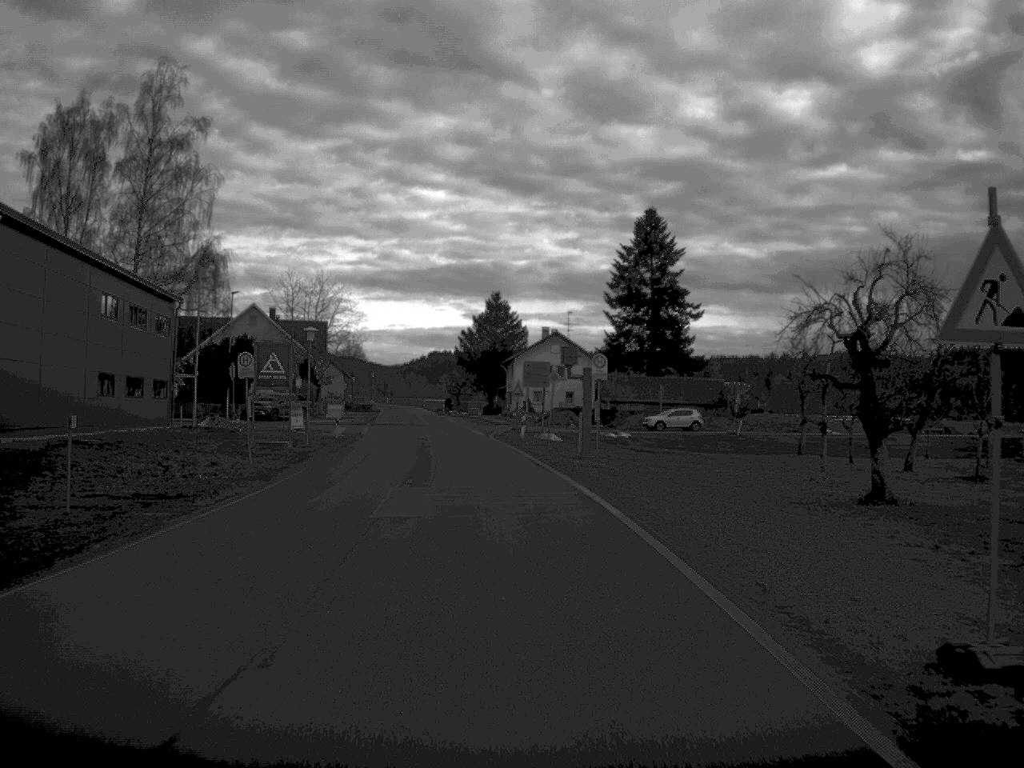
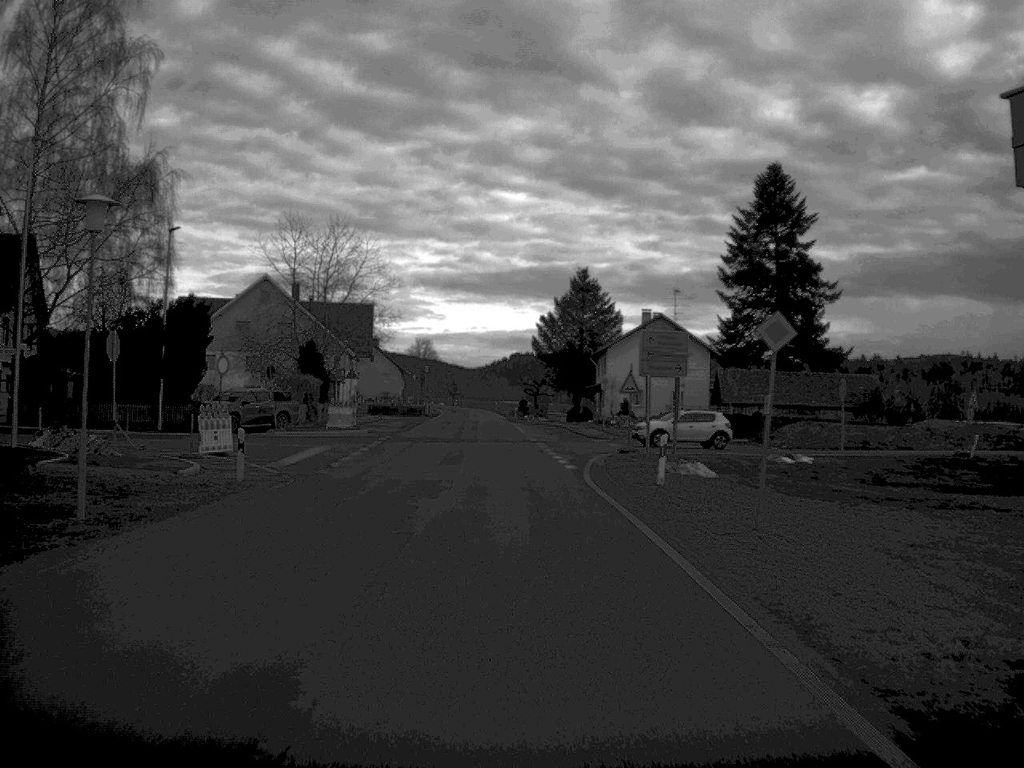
(-1.1, +31.6) m; -4°
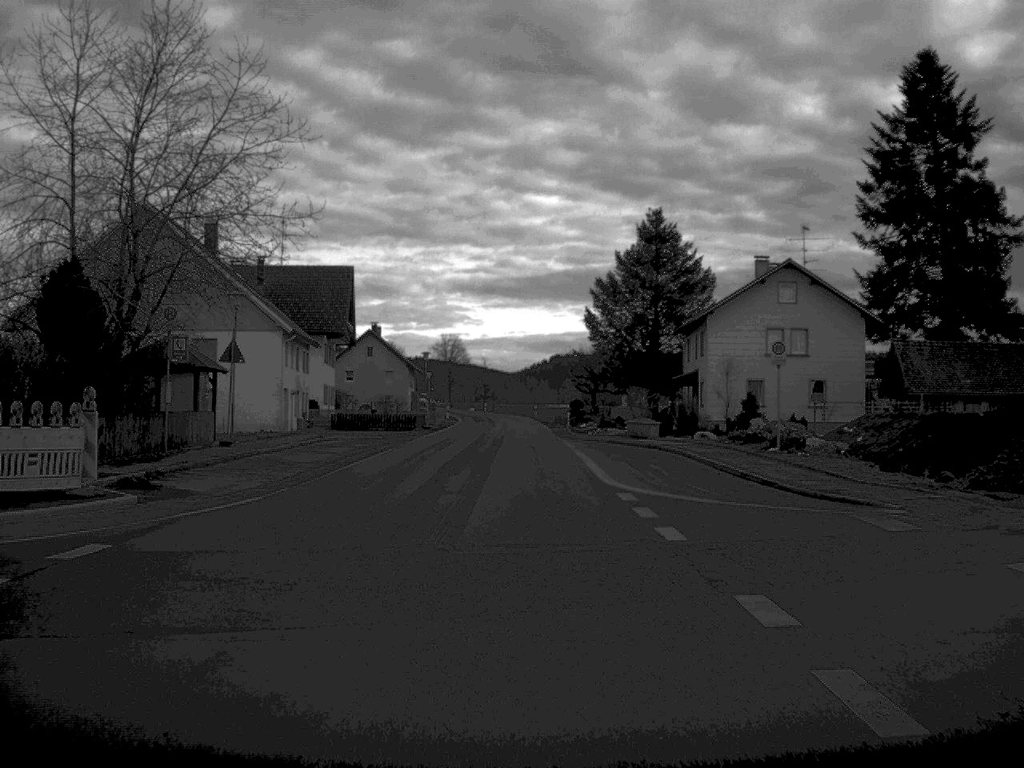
(-0.8, +41.4) m; -2°
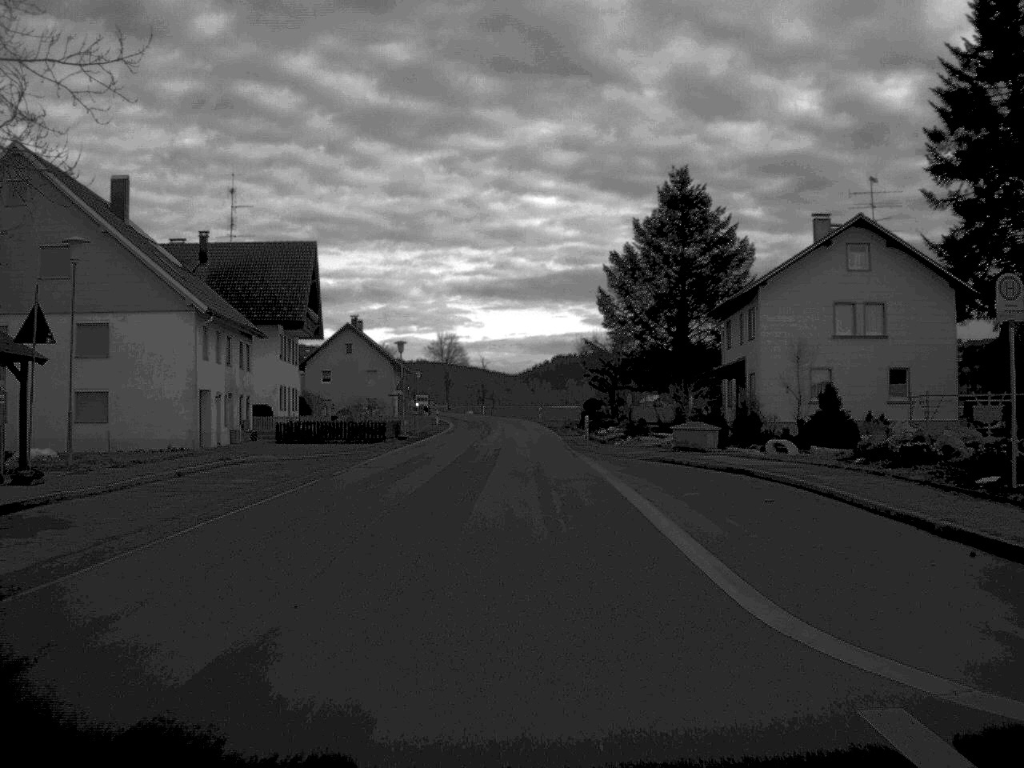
(0.0, +16.0) m; 0°
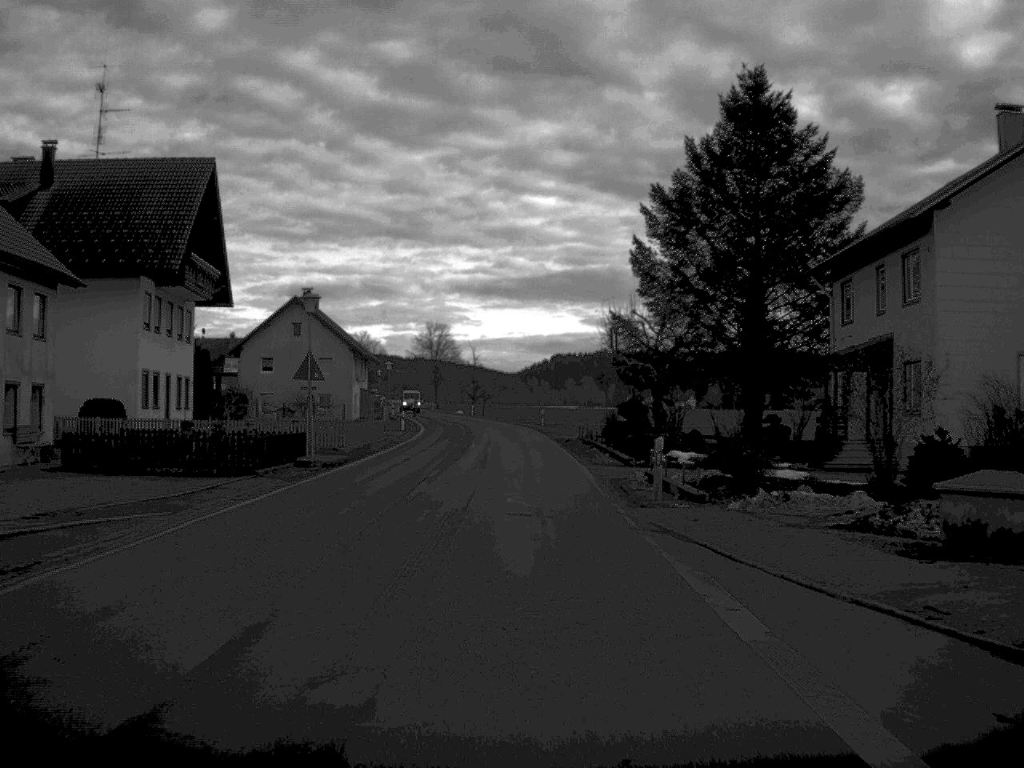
(0.0, +24.9) m; 0°
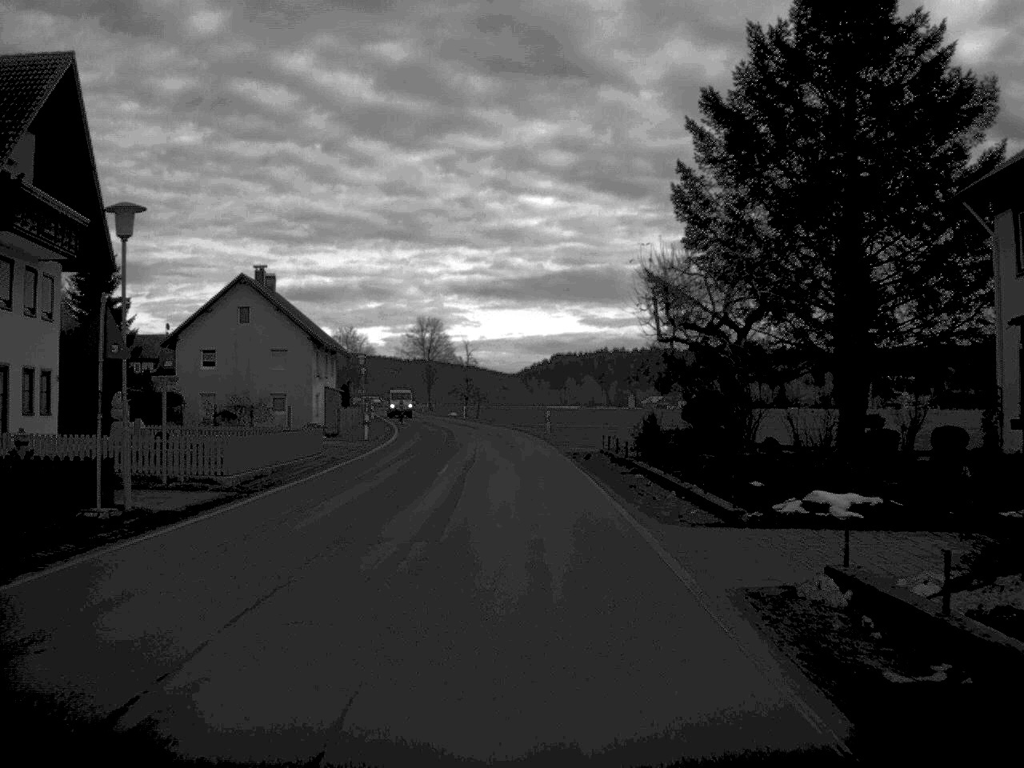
(0.0, +16.1) m; 0°
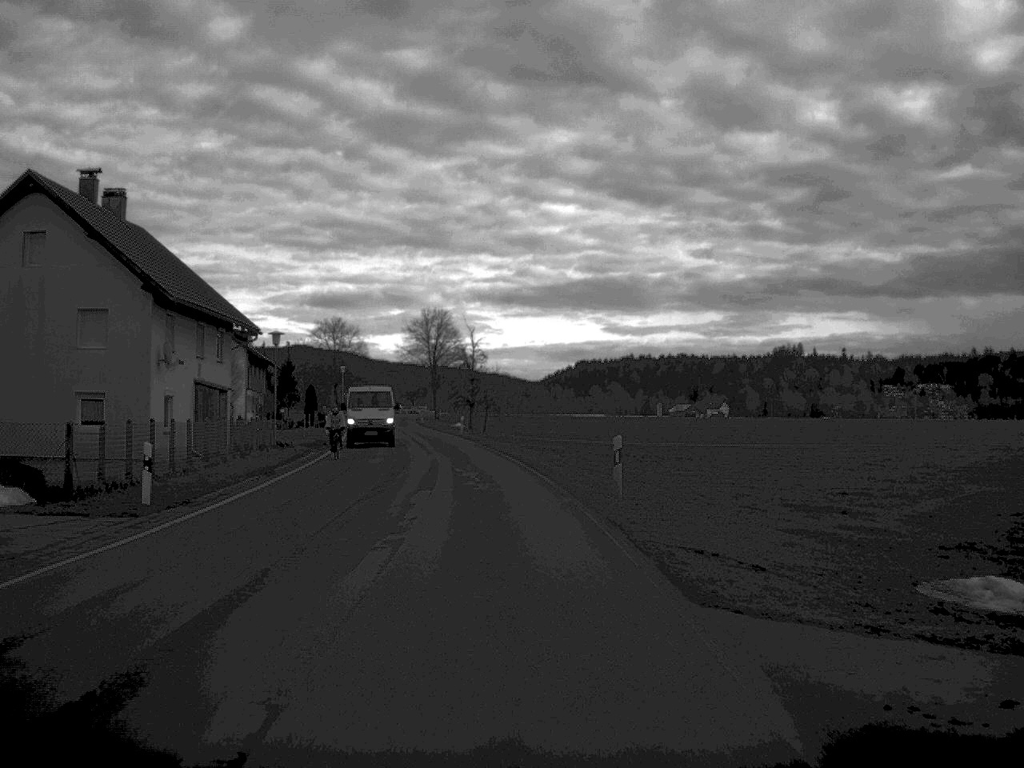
(-0.2, +33.2) m; -1°
